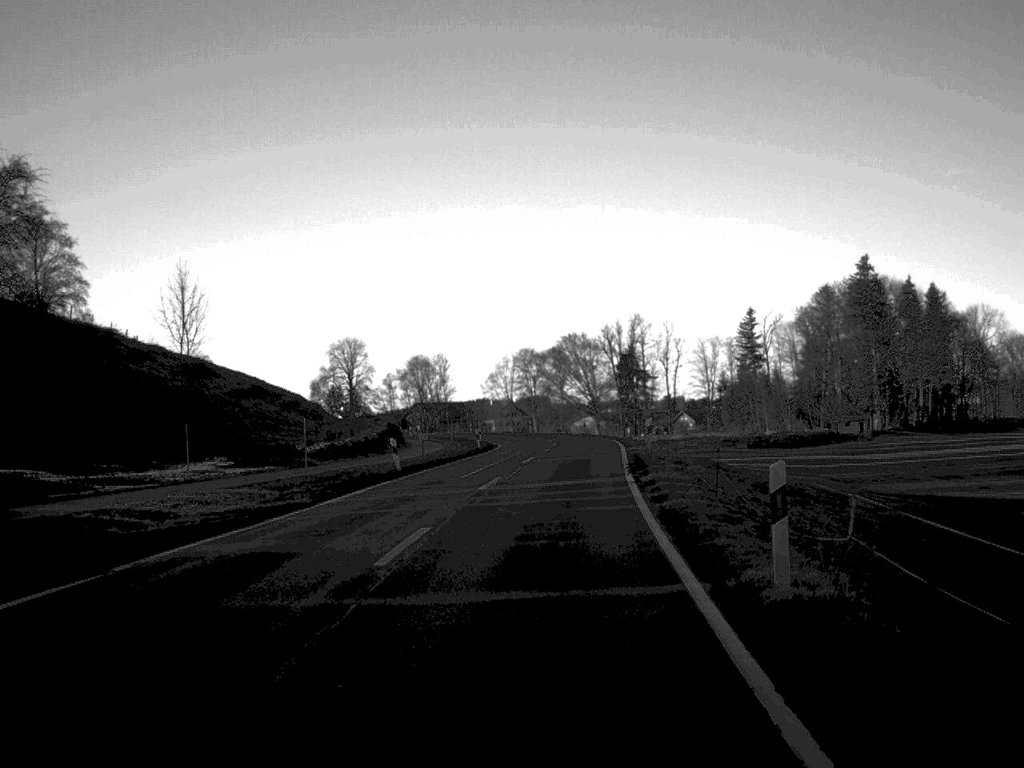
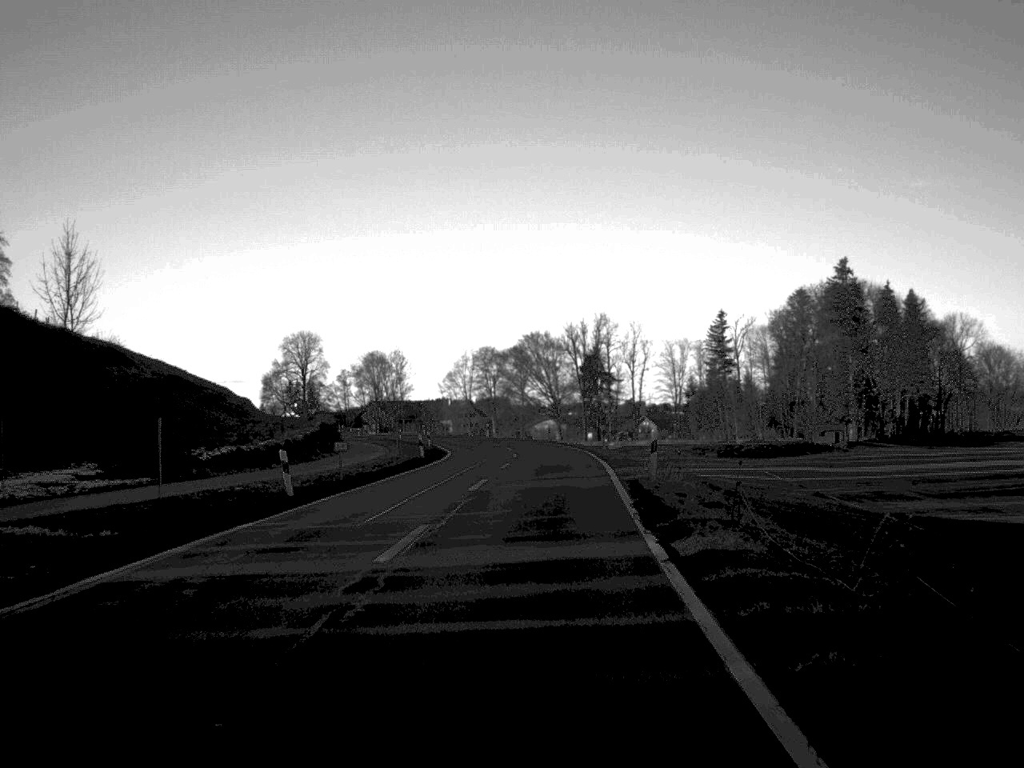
(+0.2, +11.4) m; +2°
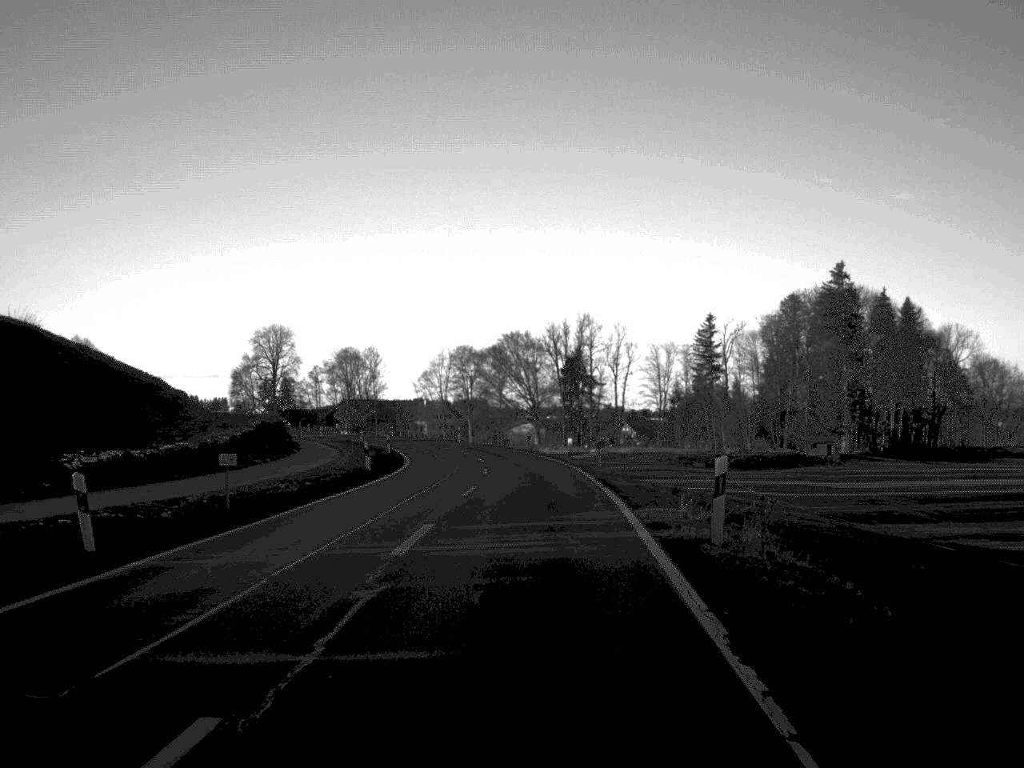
(+0.1, +10.9) m; +1°
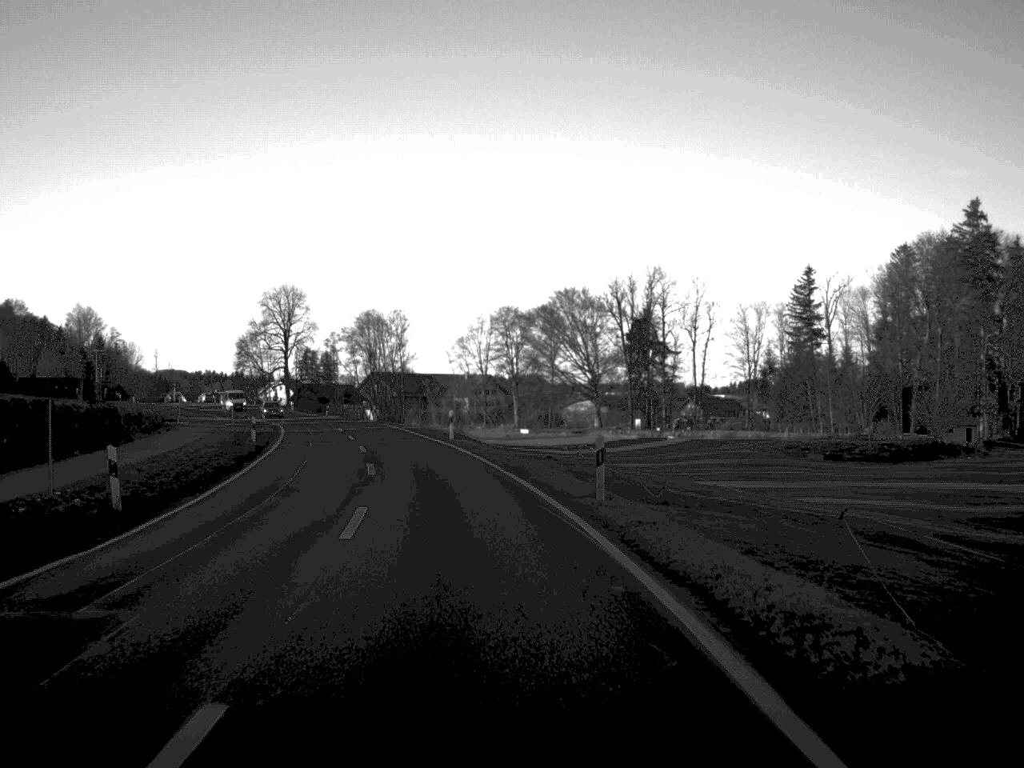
(-0.2, +47.0) m; -3°
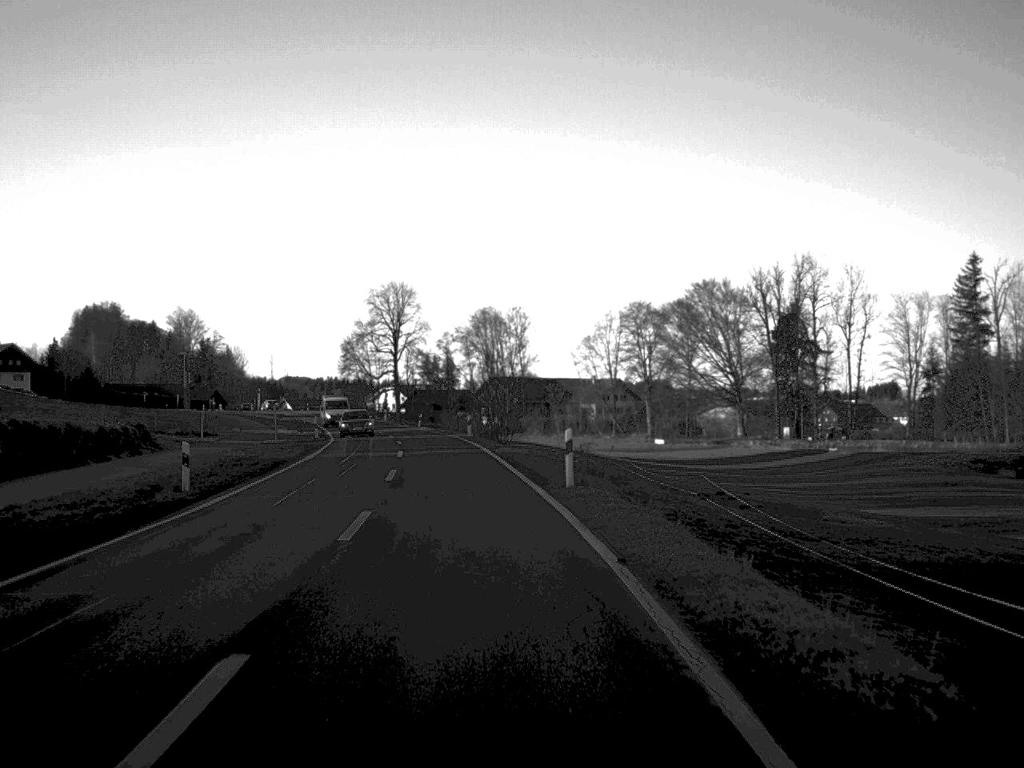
(-1.1, +22.5) m; -6°
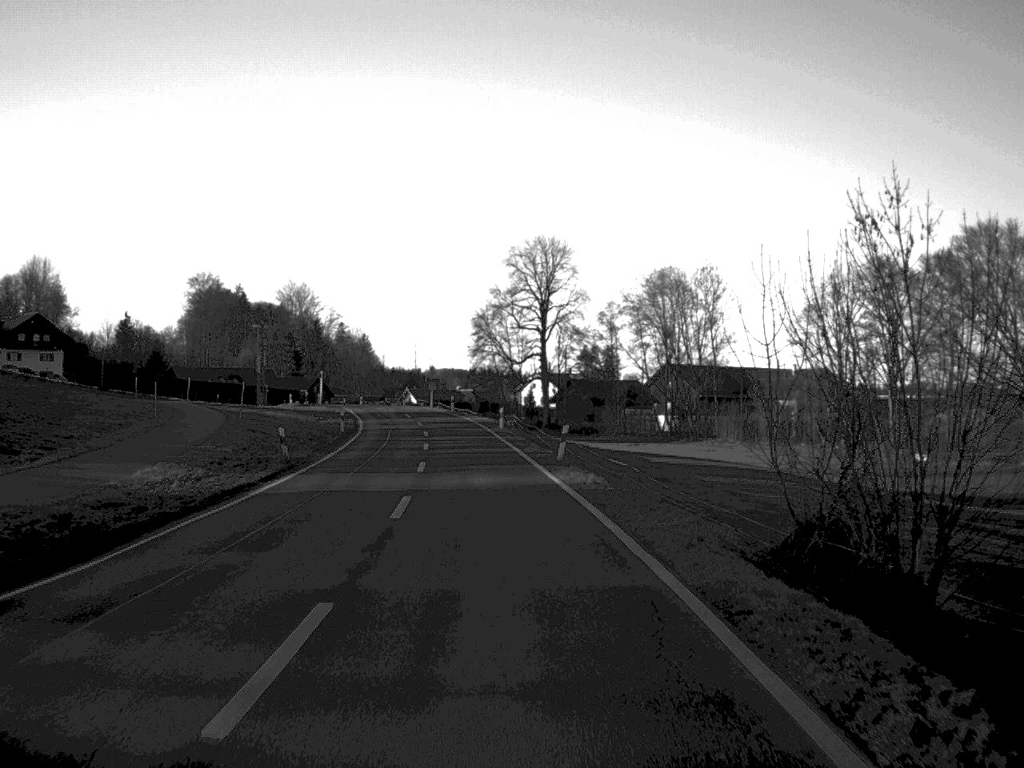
(-4.1, +56.0) m; -7°
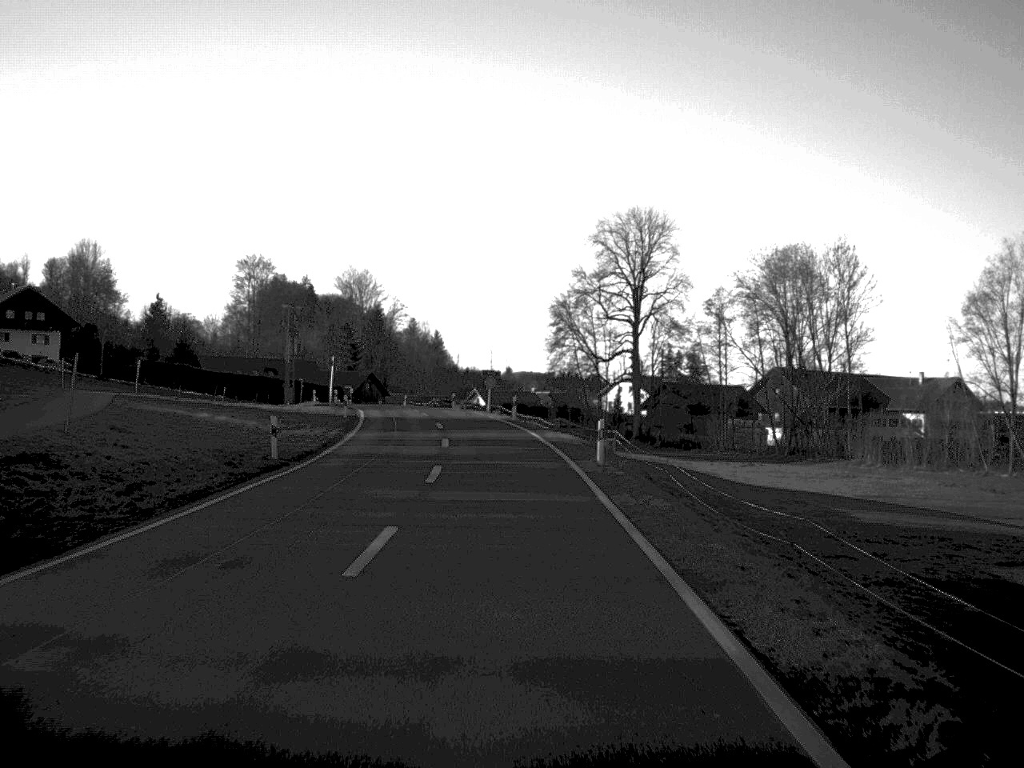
(-0.9, +29.9) m; -4°
